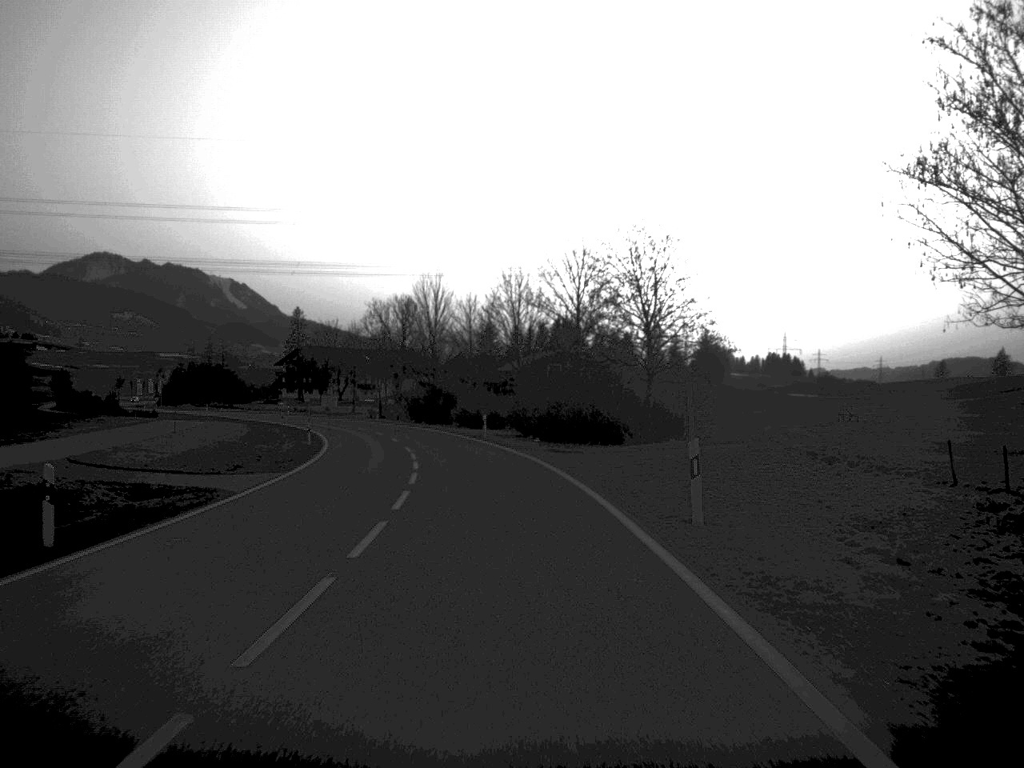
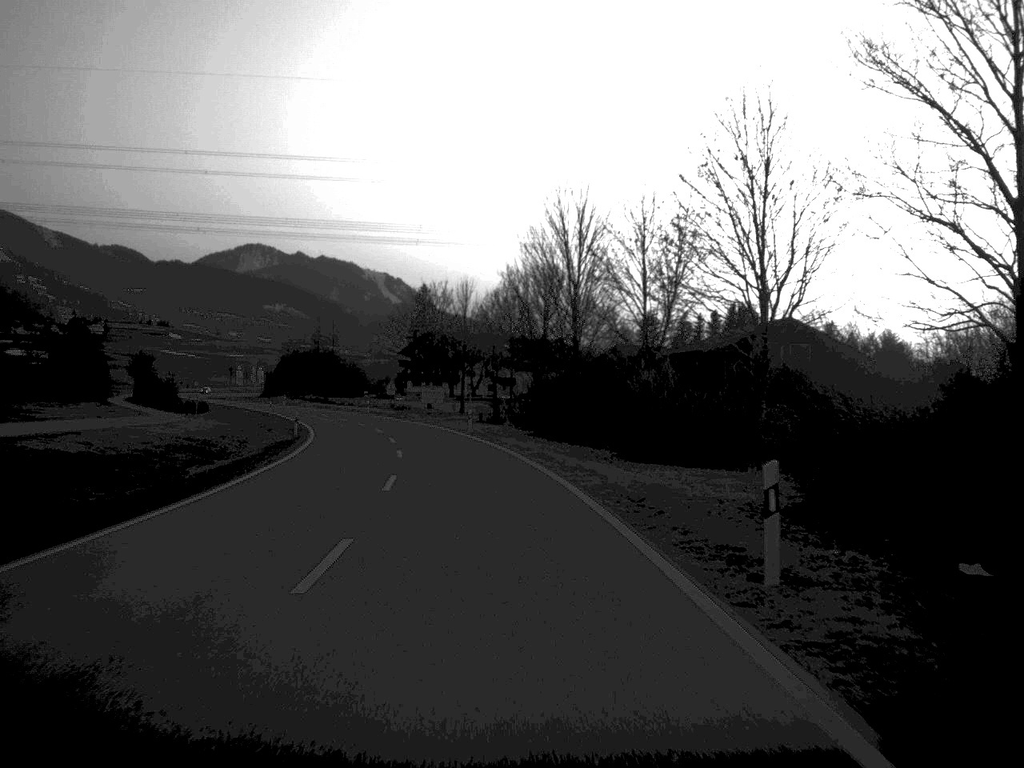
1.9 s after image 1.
(-2.5, +46.0) m; -7°
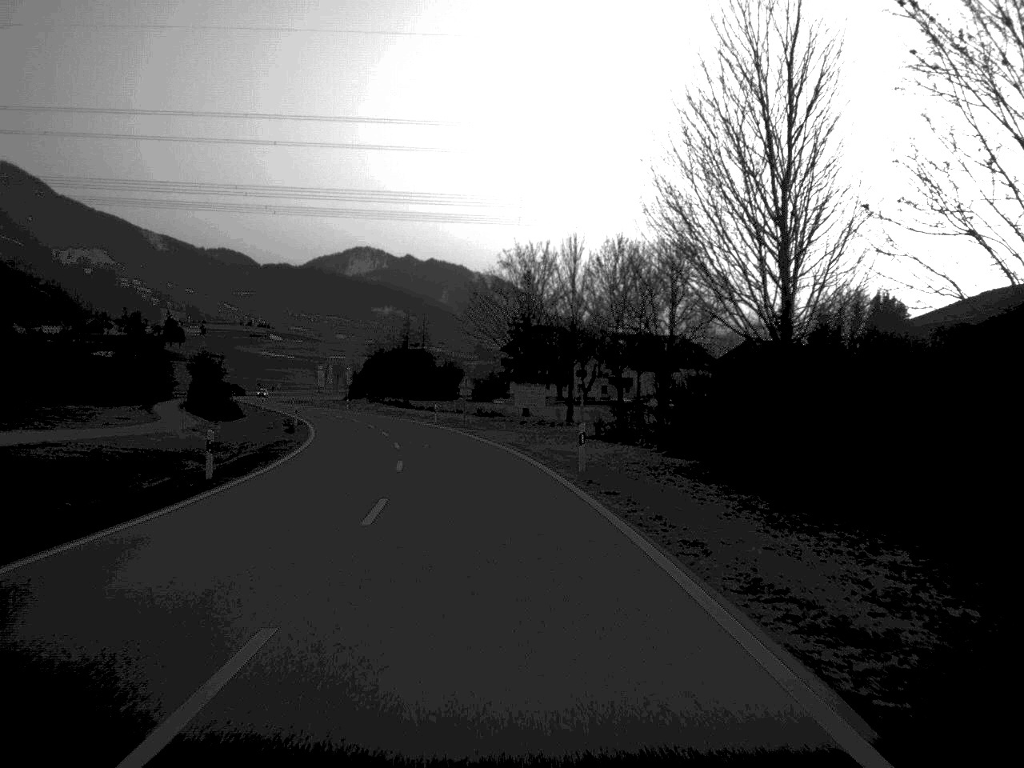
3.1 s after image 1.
(-1.2, +30.3) m; -5°
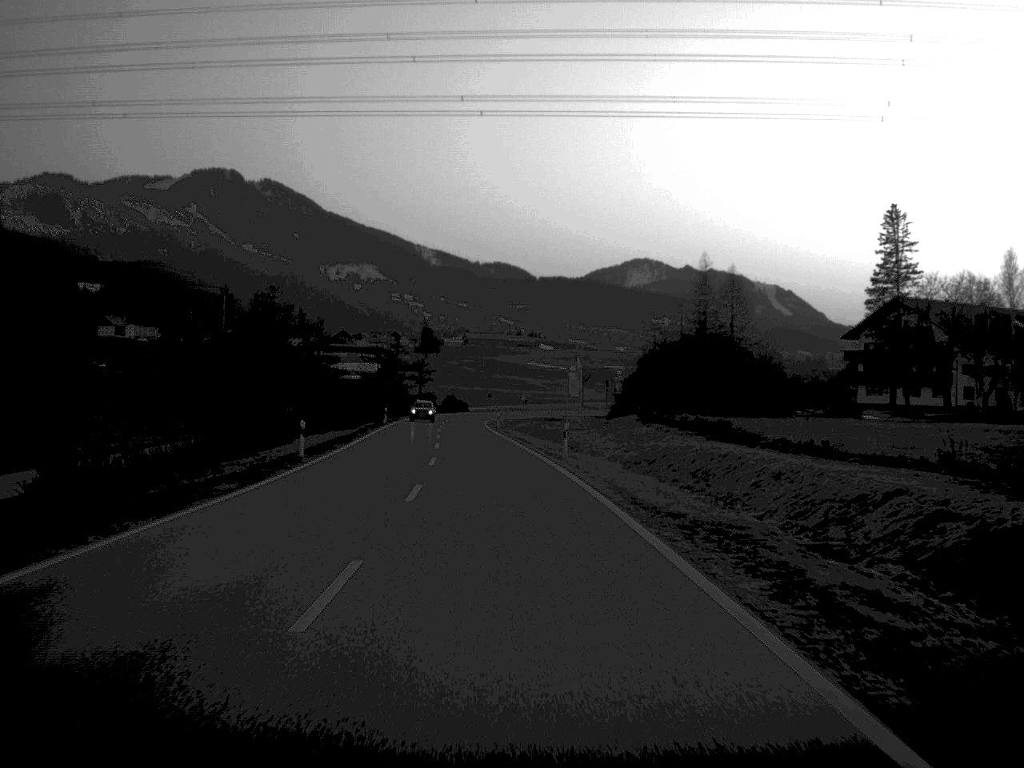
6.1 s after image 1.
(-8.9, +79.2) m; -12°
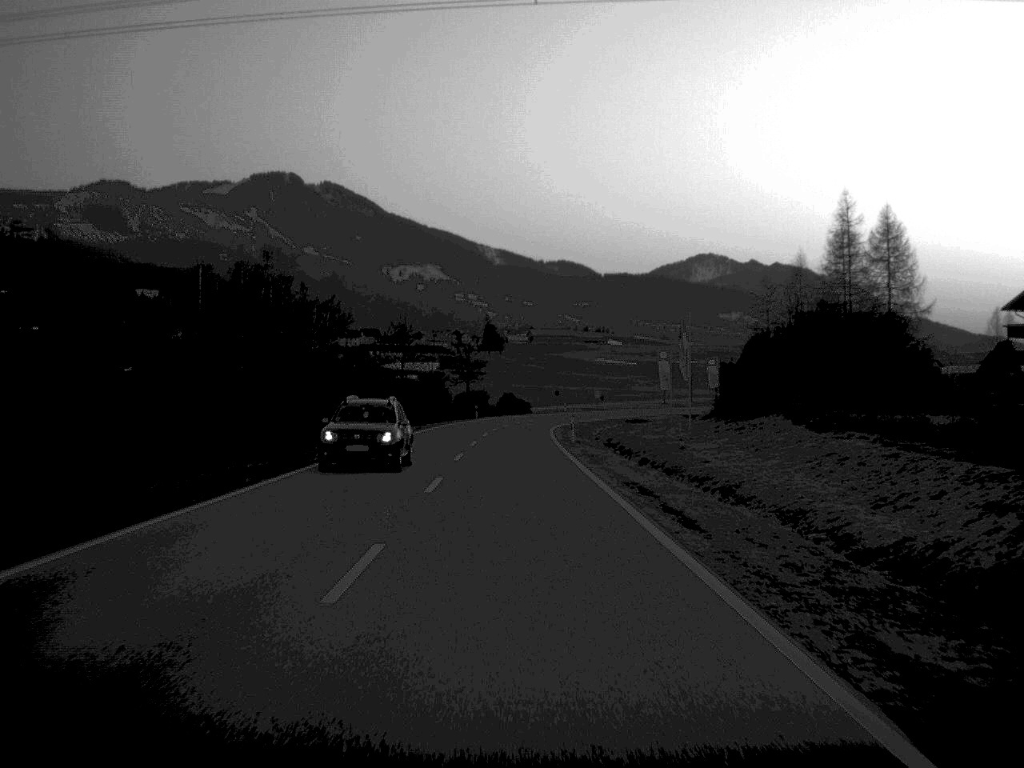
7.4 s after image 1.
(-1.0, +35.1) m; -3°
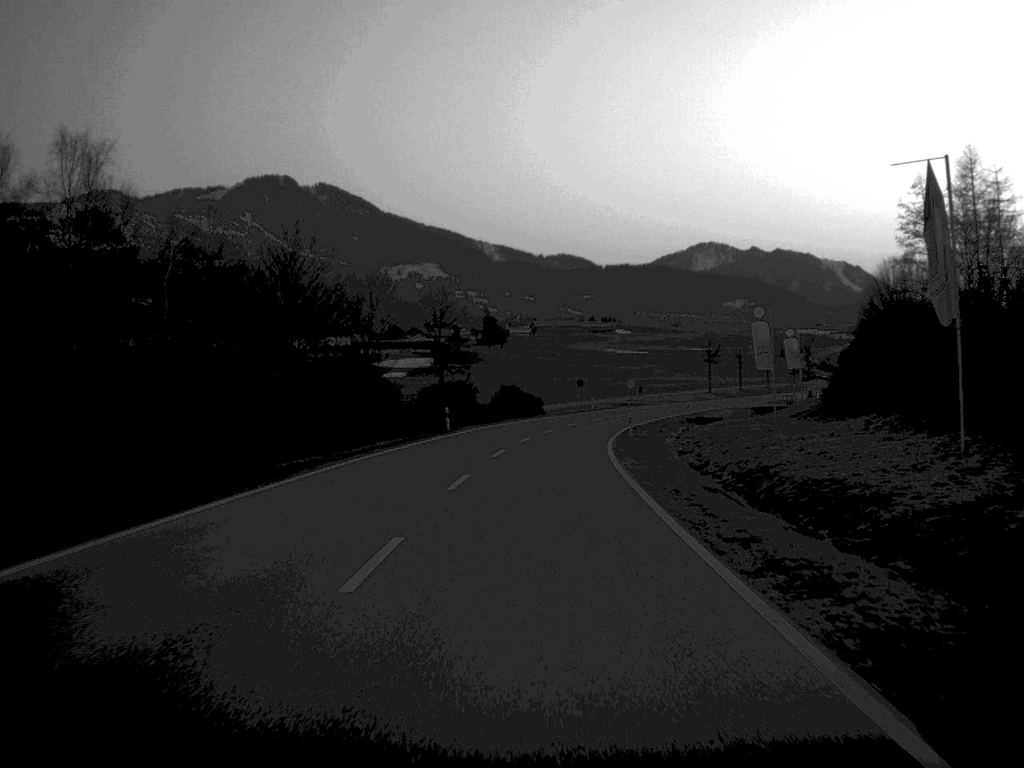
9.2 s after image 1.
(-0.3, +47.9) m; 0°
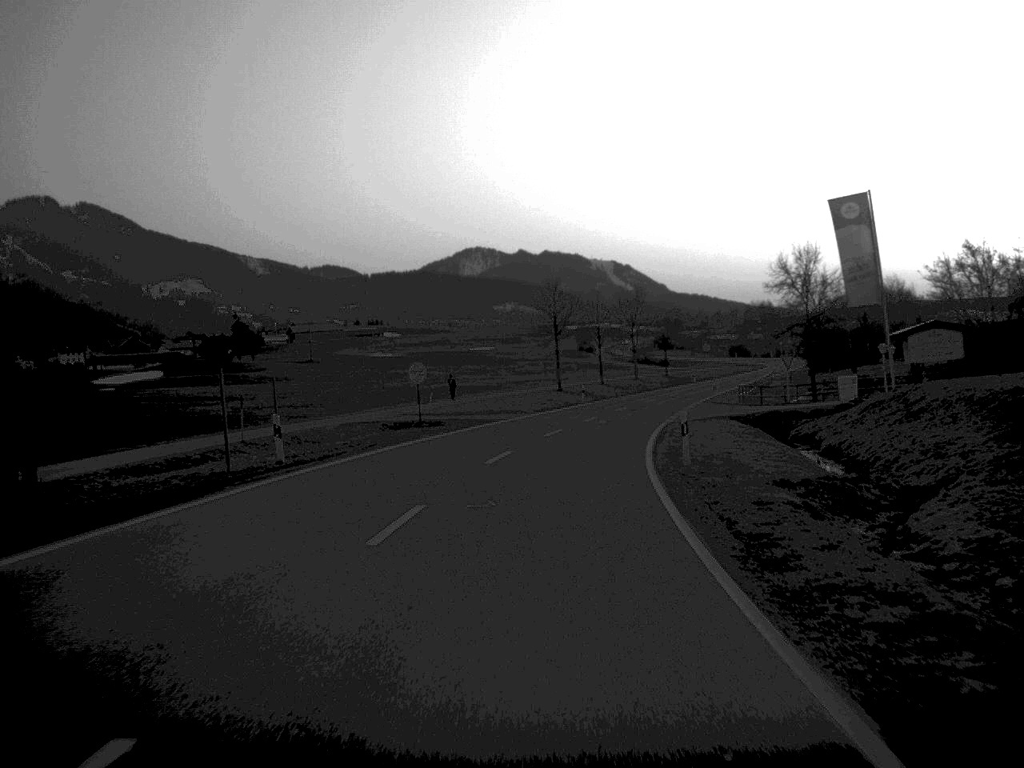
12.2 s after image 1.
(+5.9, +79.7) m; +11°
